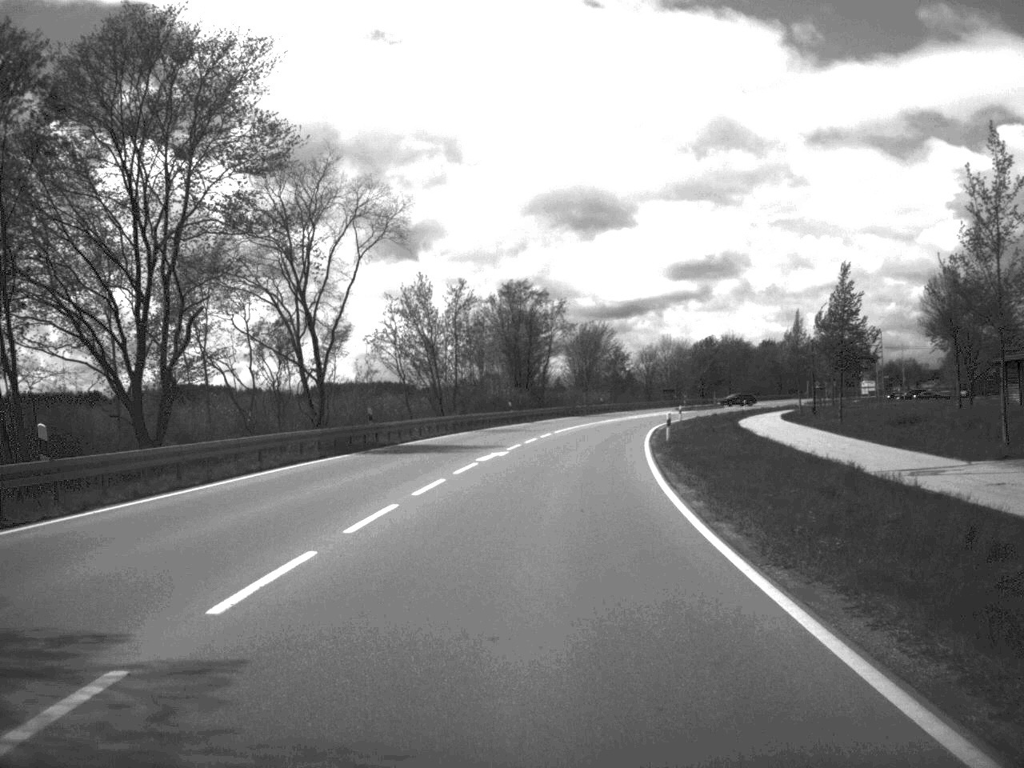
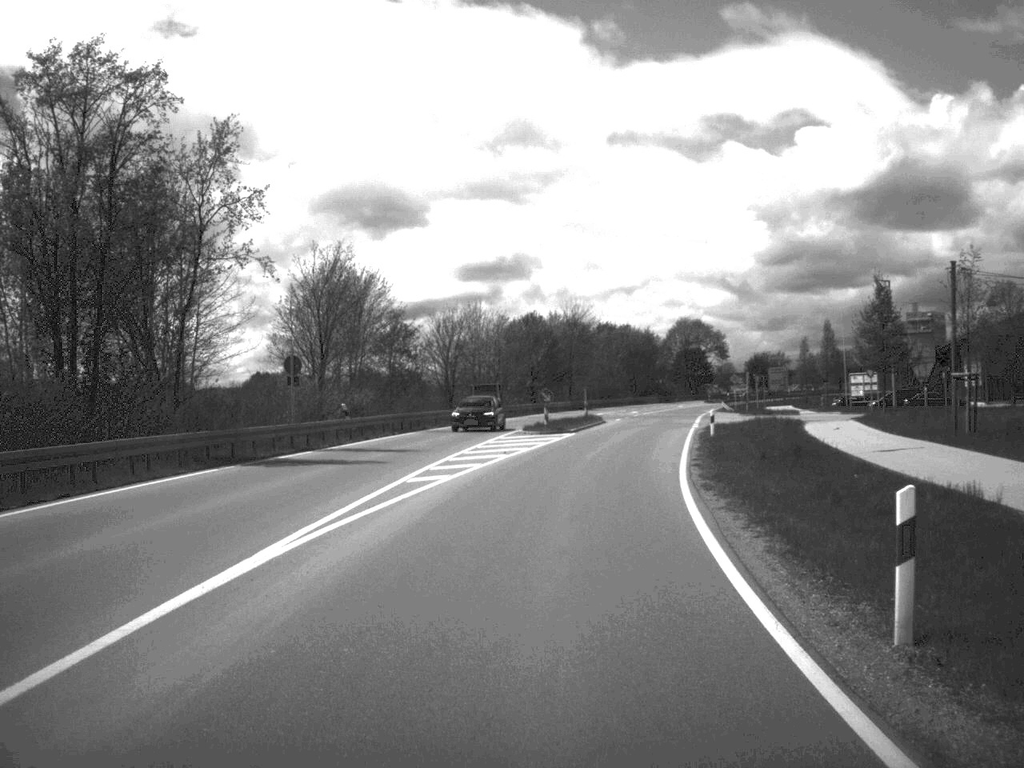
(+5.2, +67.4) m; +9°
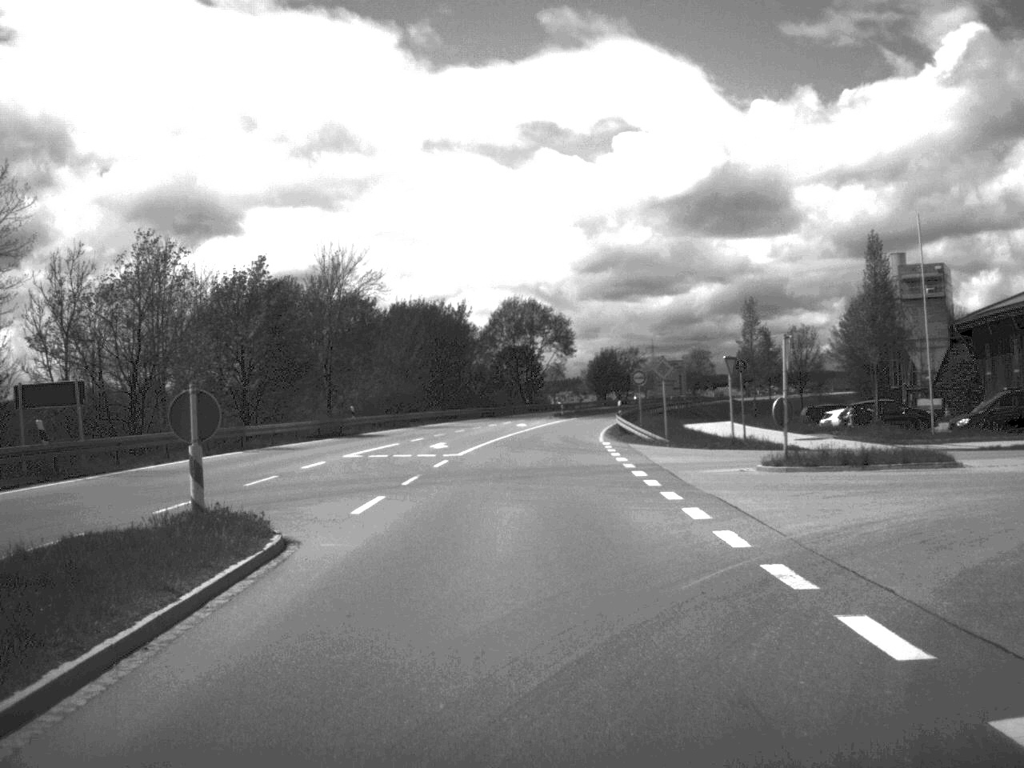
(+4.5, +53.3) m; +8°
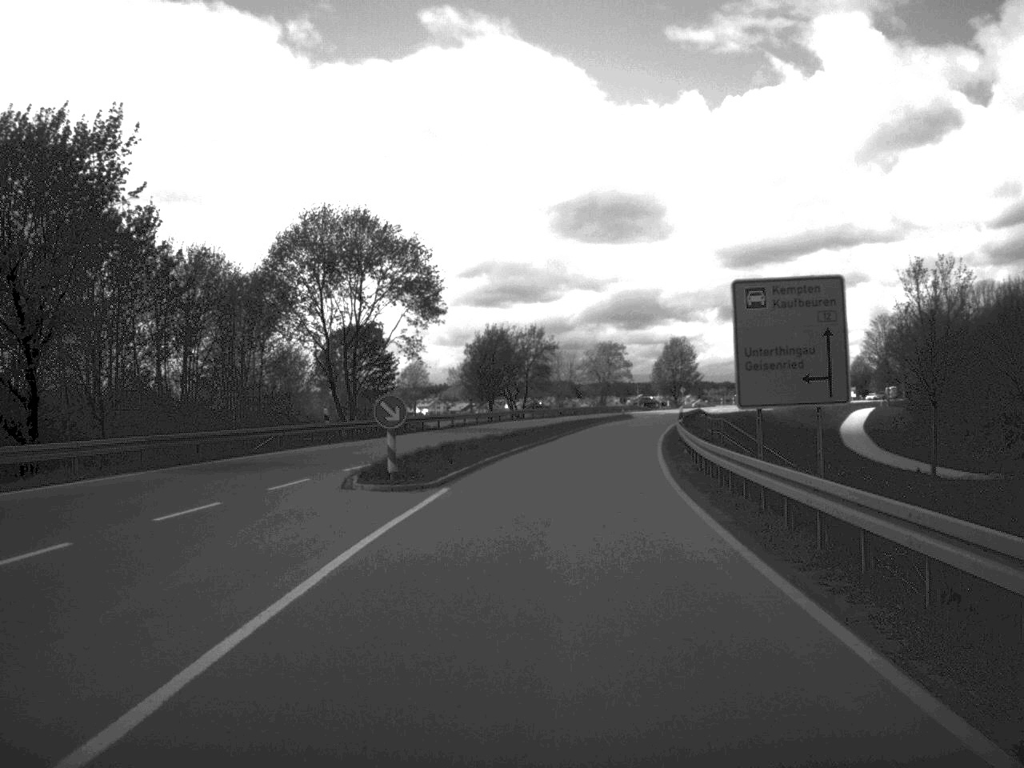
(+2.4, +67.4) m; +6°
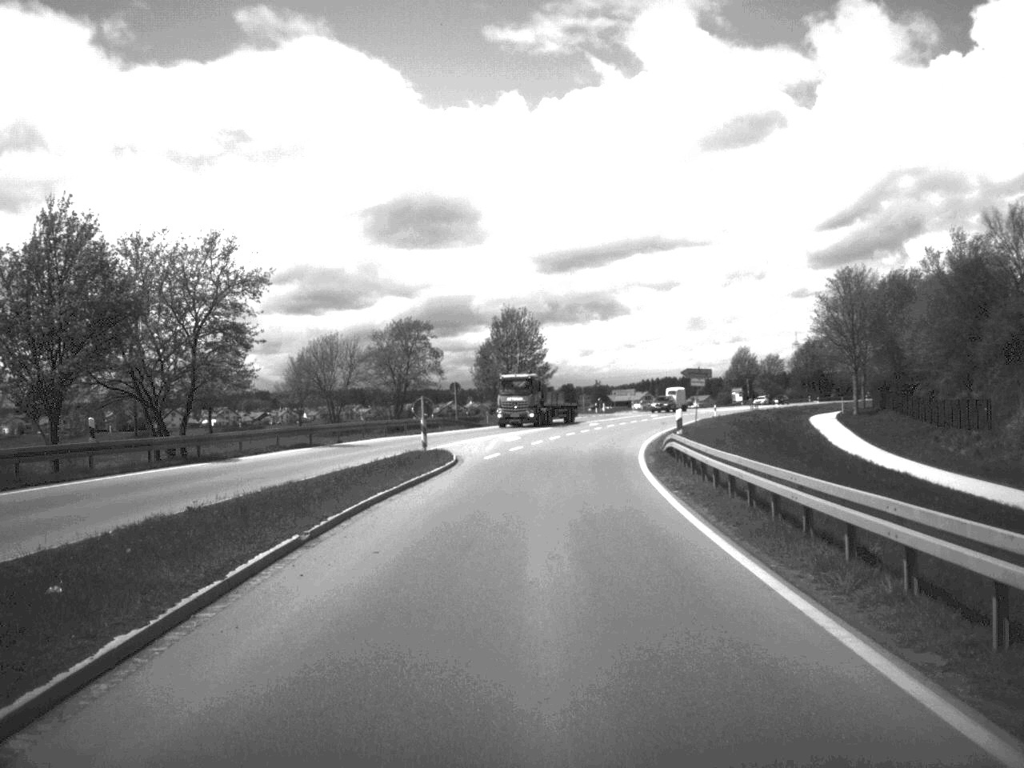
(+5.0, +66.7) m; +8°
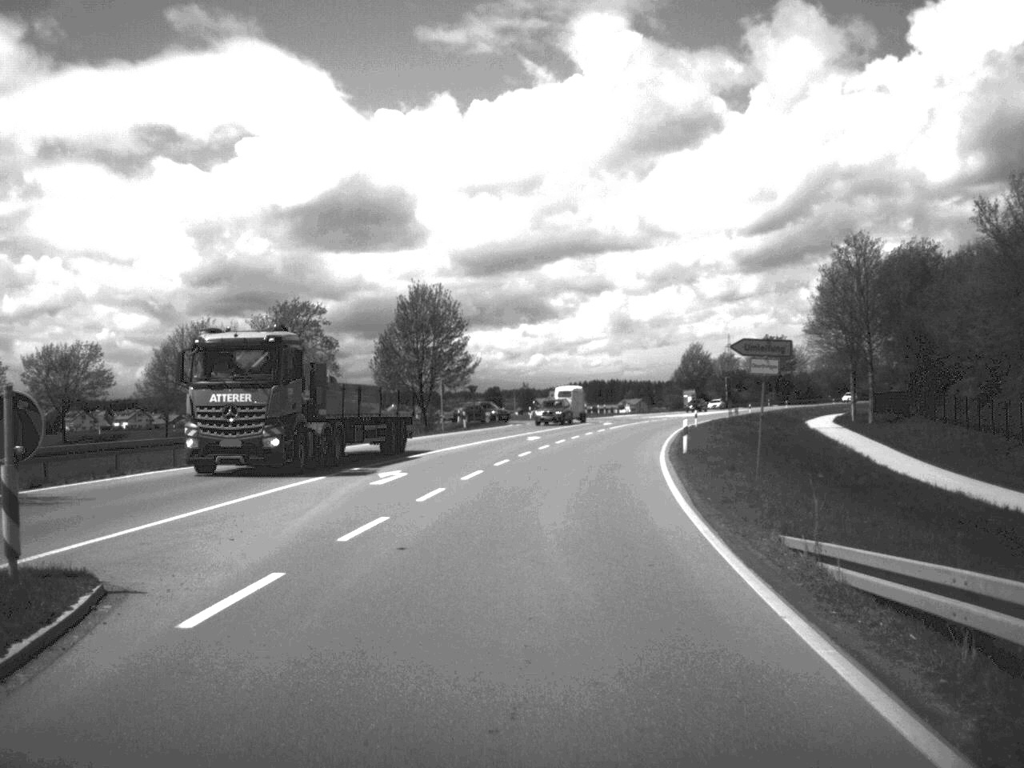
(+0.7, +26.1) m; +3°
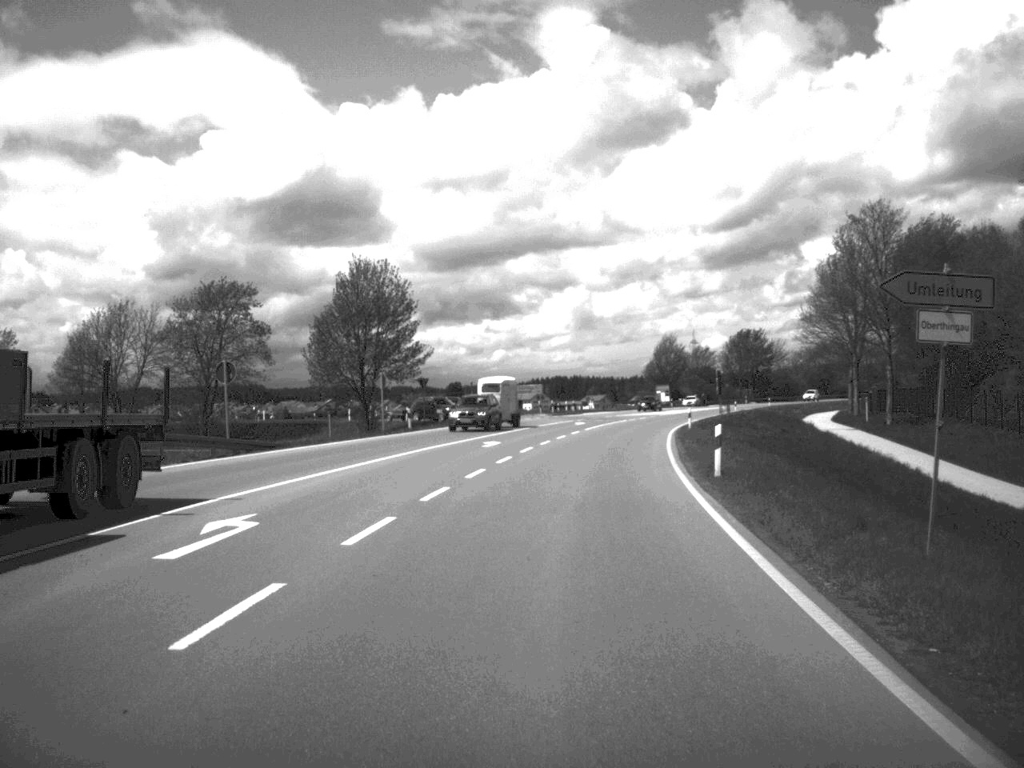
(+0.2, +12.7) m; +2°
